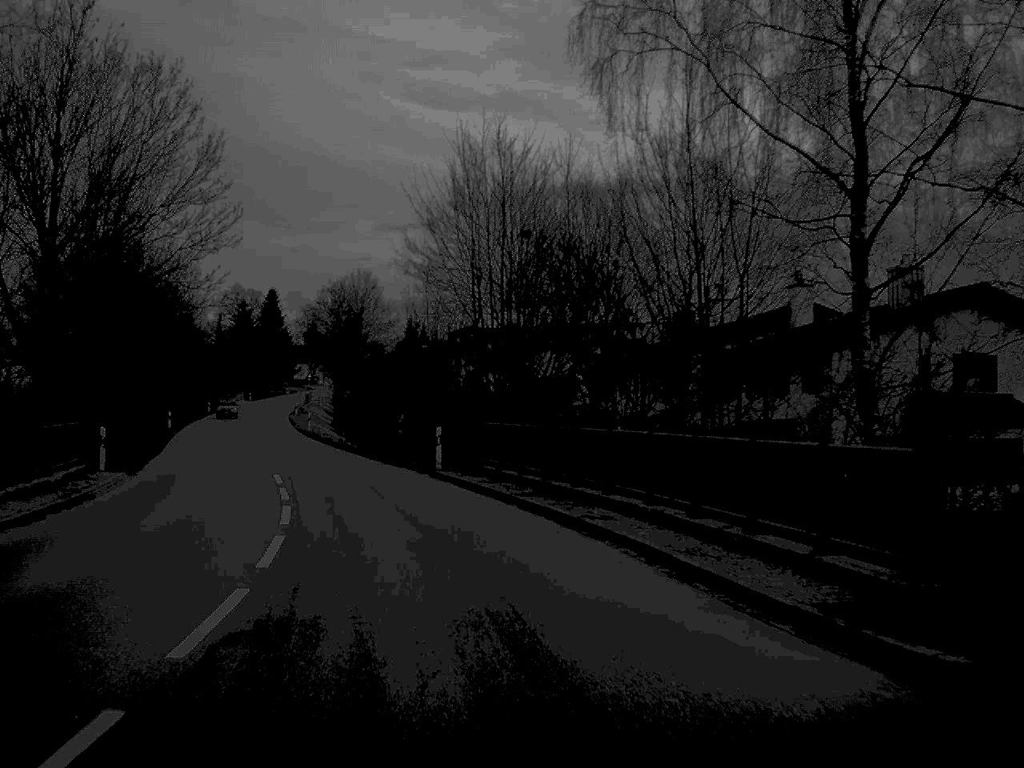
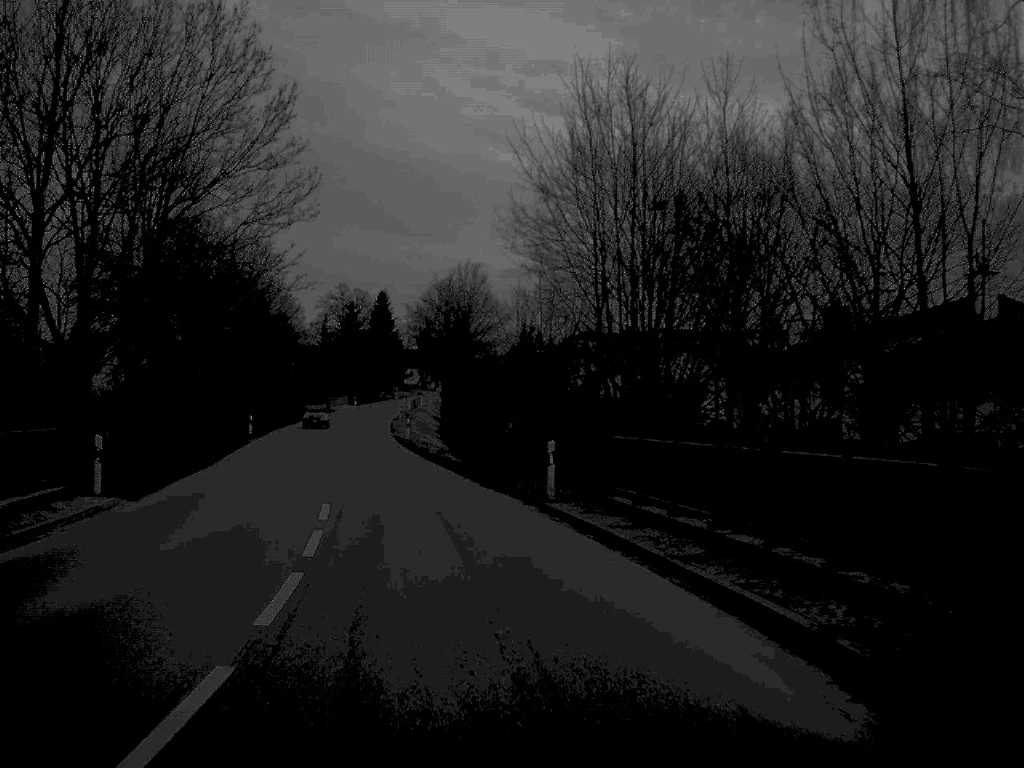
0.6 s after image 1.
(-0.4, +8.0) m; -5°
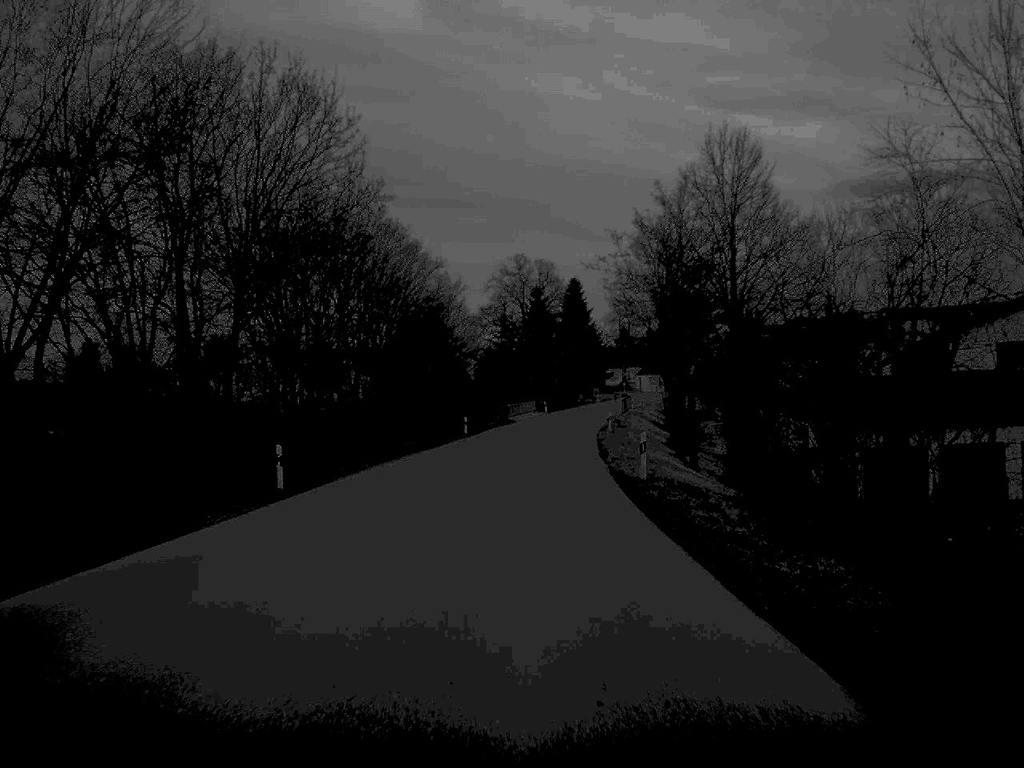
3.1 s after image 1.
(-4.0, +38.2) m; -8°
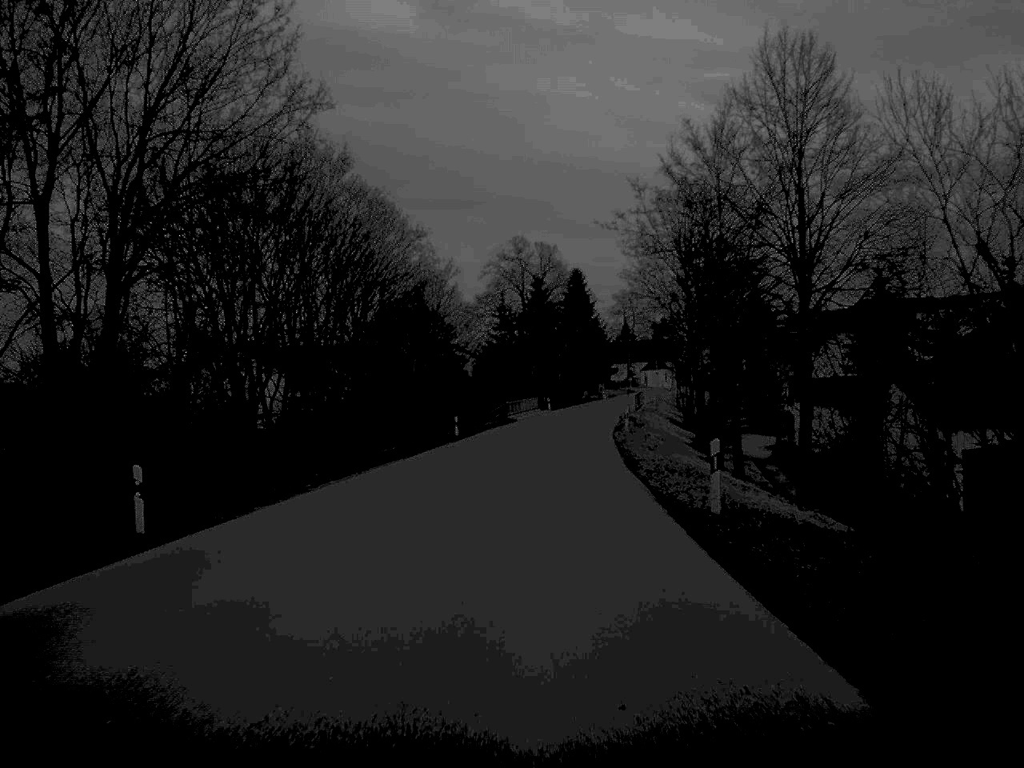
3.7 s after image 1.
(0.0, +11.0) m; 0°
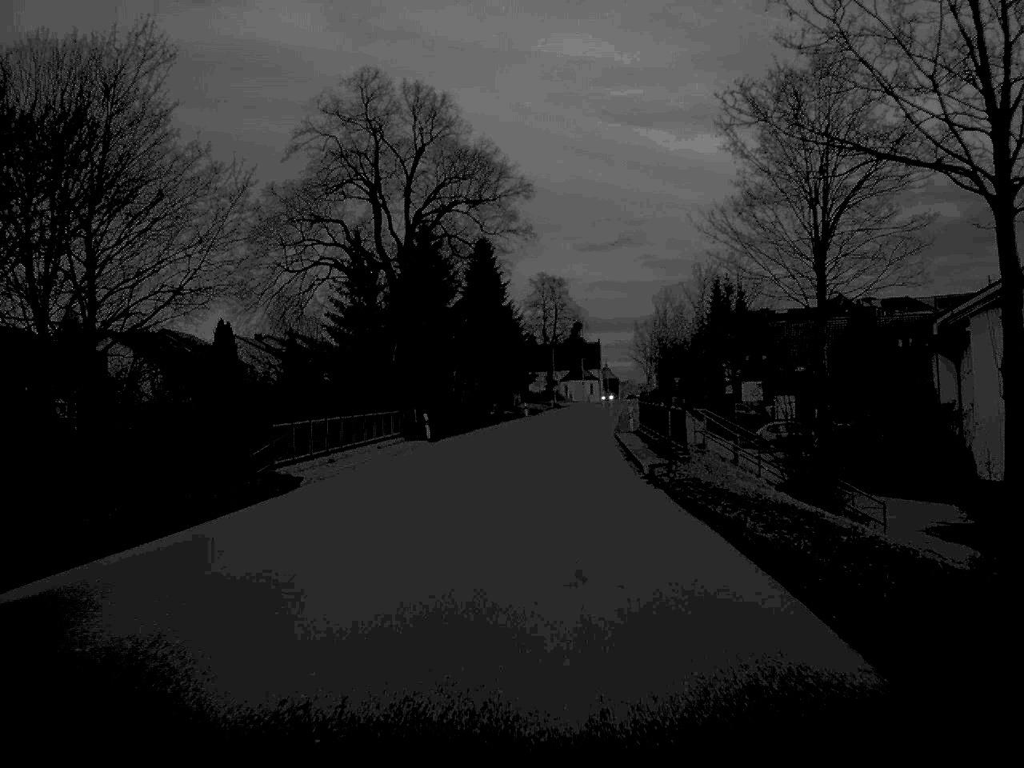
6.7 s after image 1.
(+2.0, +58.8) m; +5°
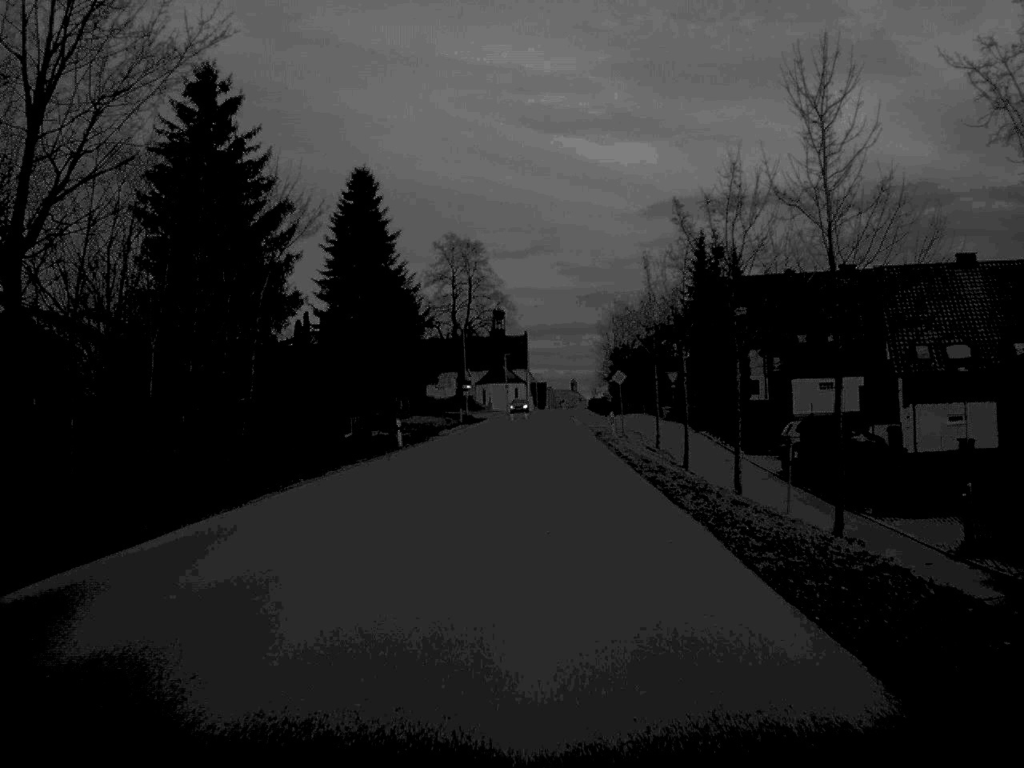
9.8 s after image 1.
(+1.7, +52.1) m; +4°
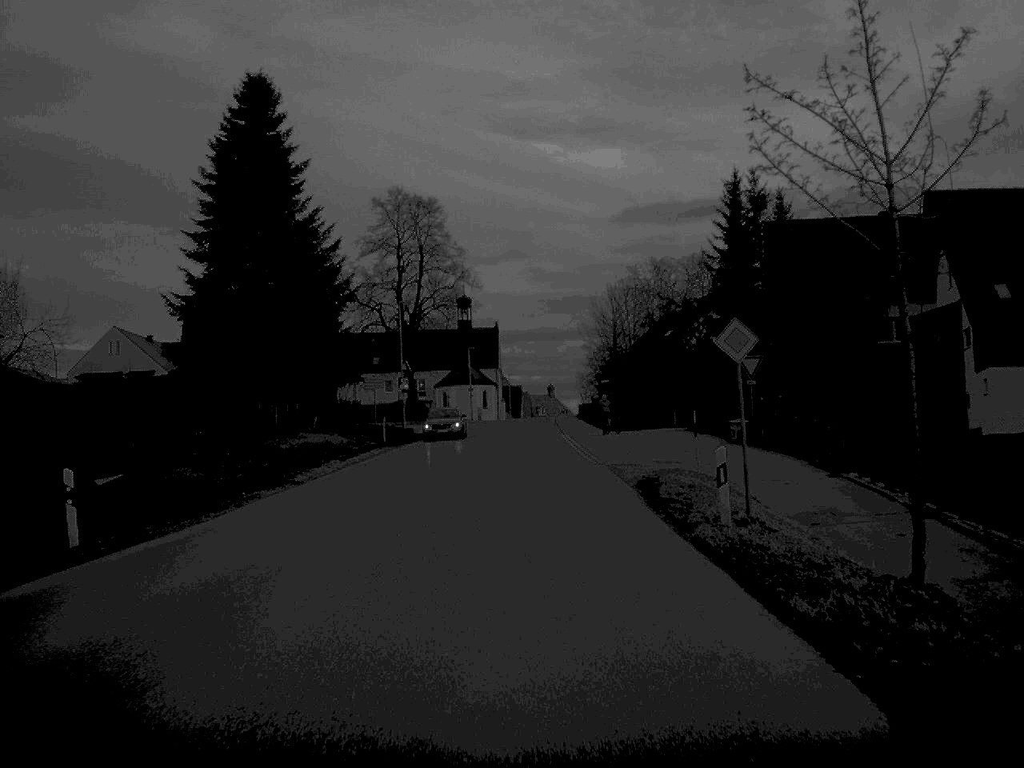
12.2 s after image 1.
(+0.6, +33.3) m; +1°
